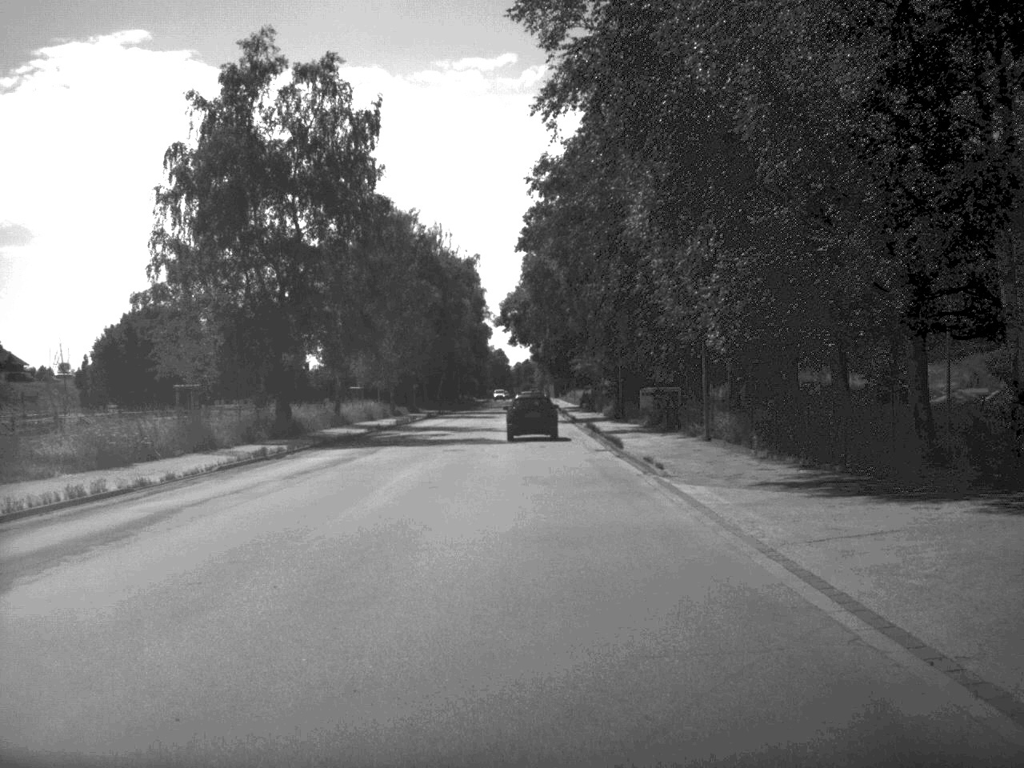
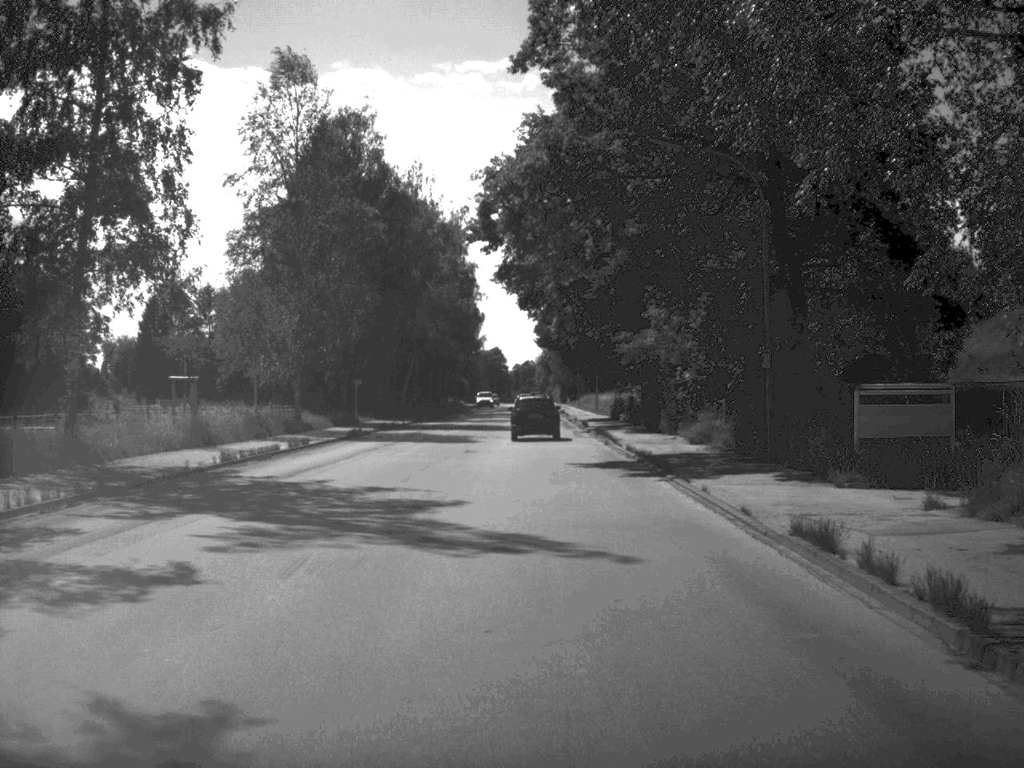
(-0.2, +41.6) m; 0°
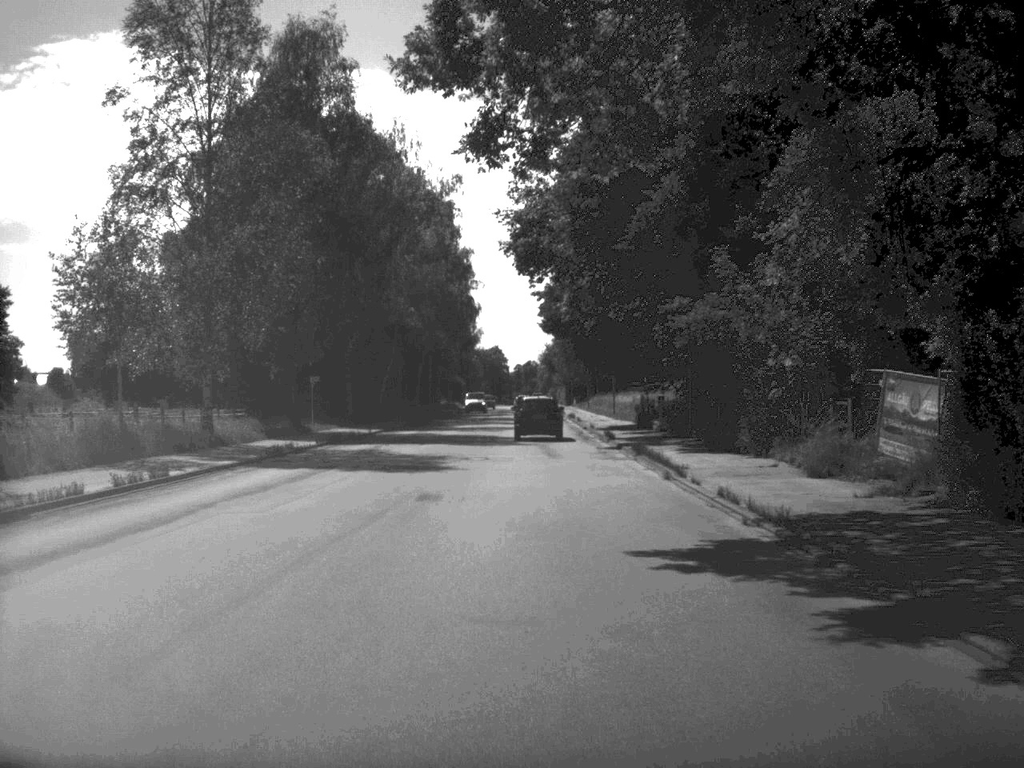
(0.0, +16.6) m; 0°
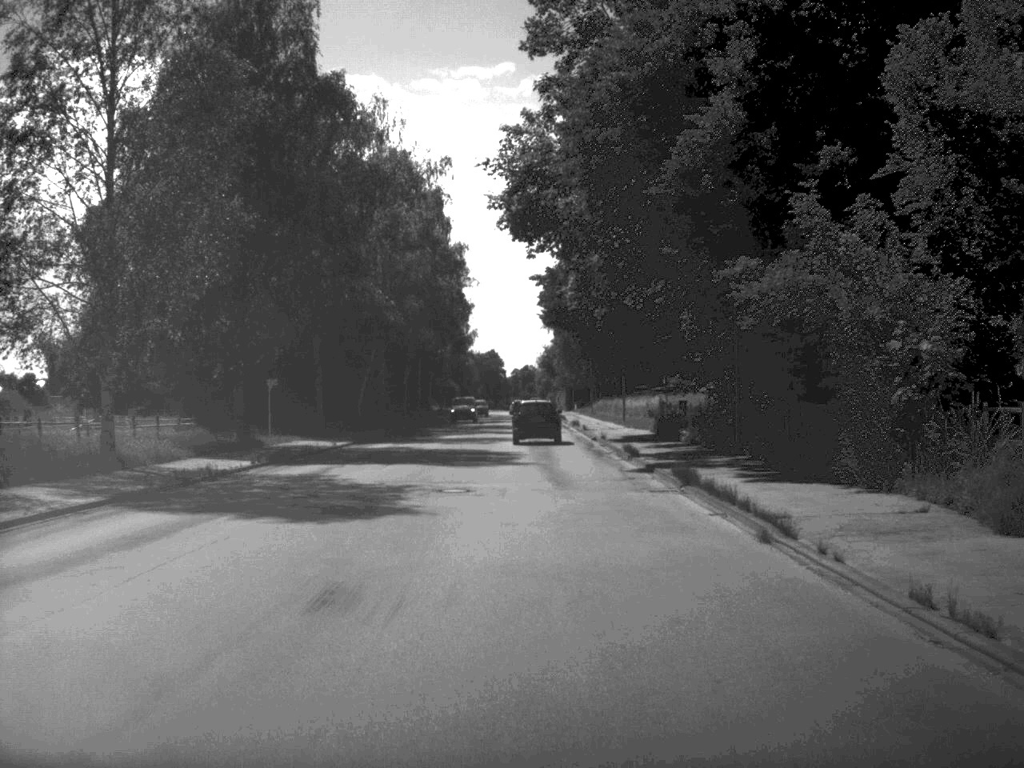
(0.0, +9.8) m; 0°
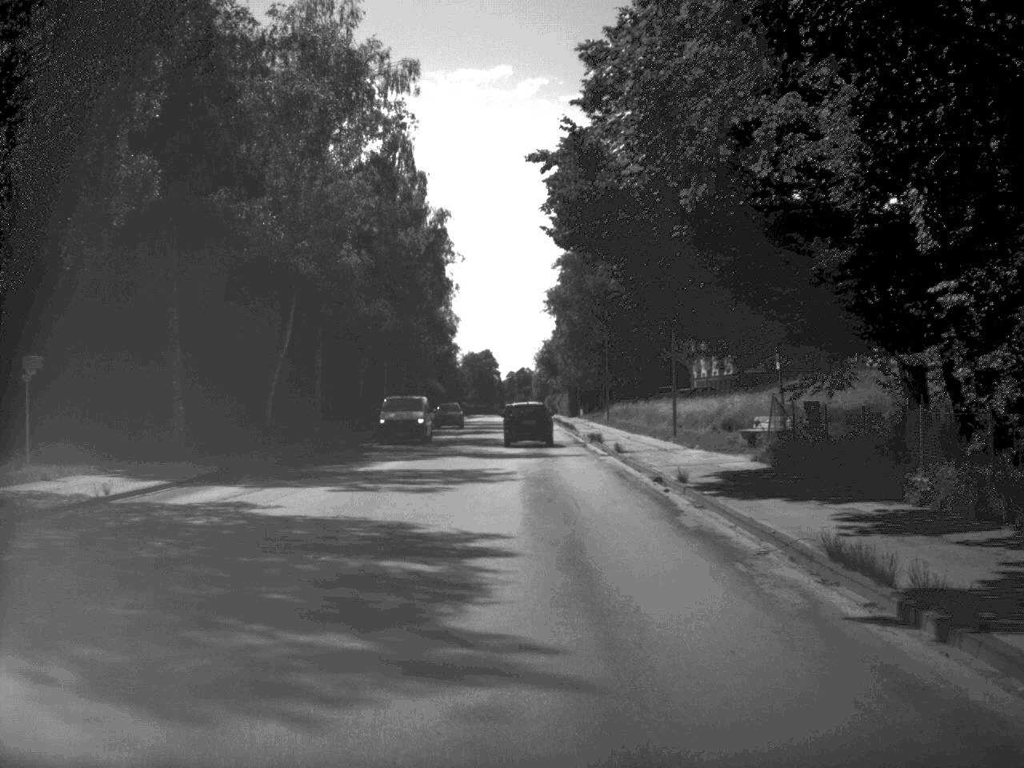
(+0.1, +25.2) m; 0°
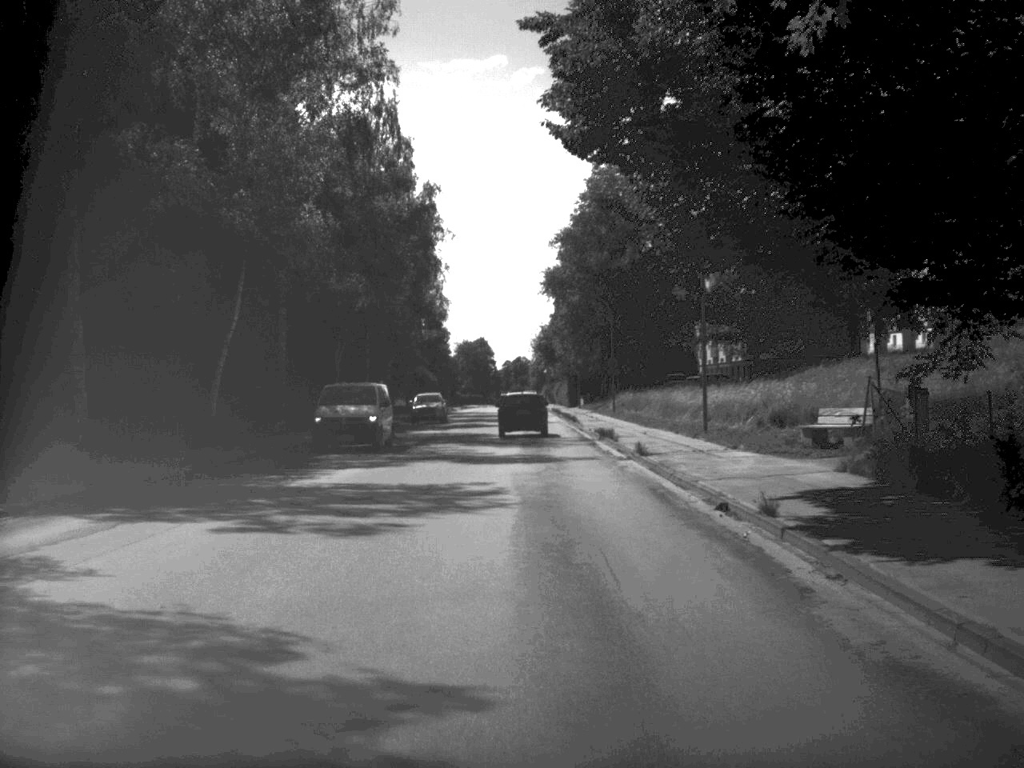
(0.0, +8.3) m; 0°
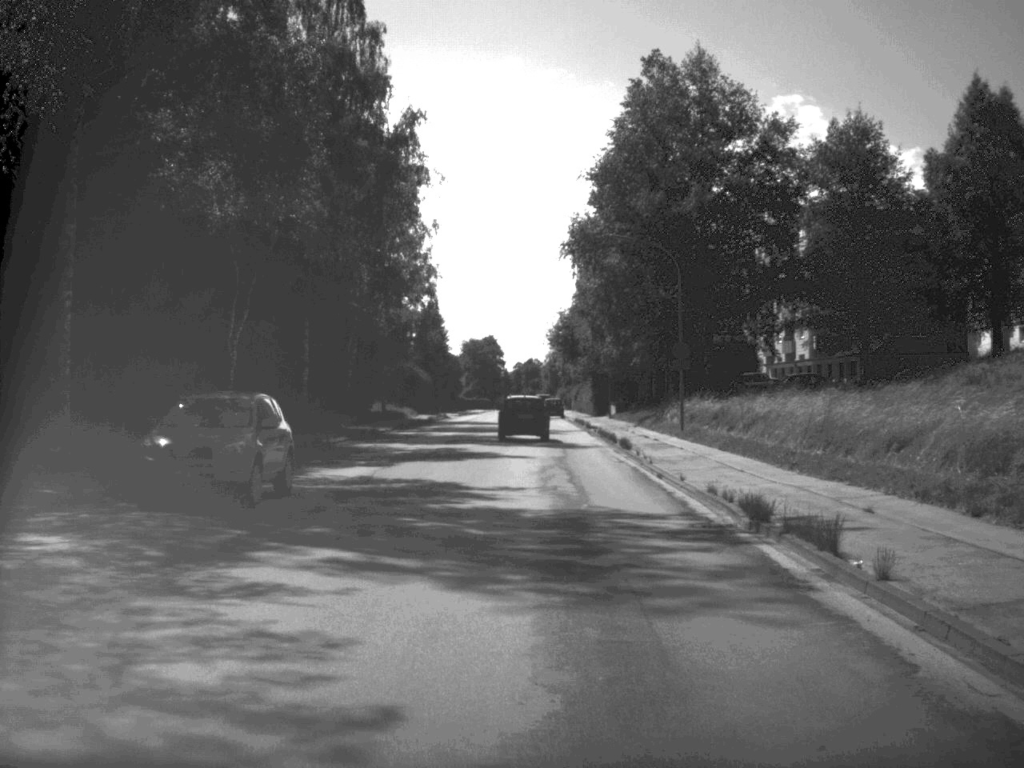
(-0.1, +26.8) m; -1°
